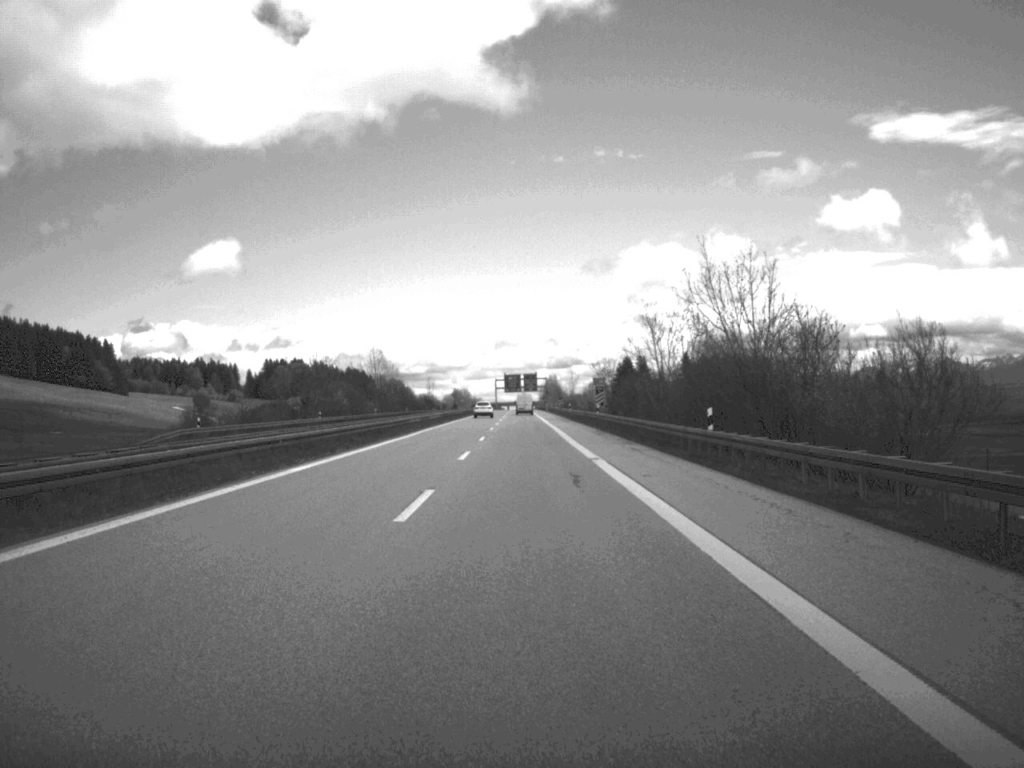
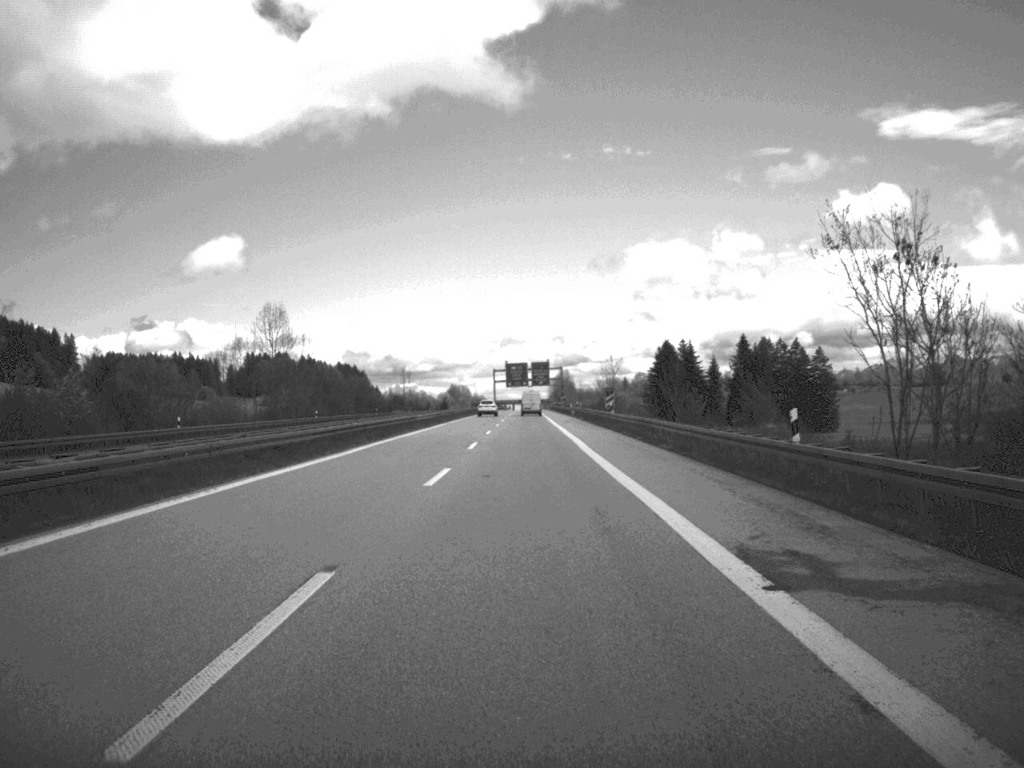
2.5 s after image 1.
(-0.4, +99.9) m; 0°
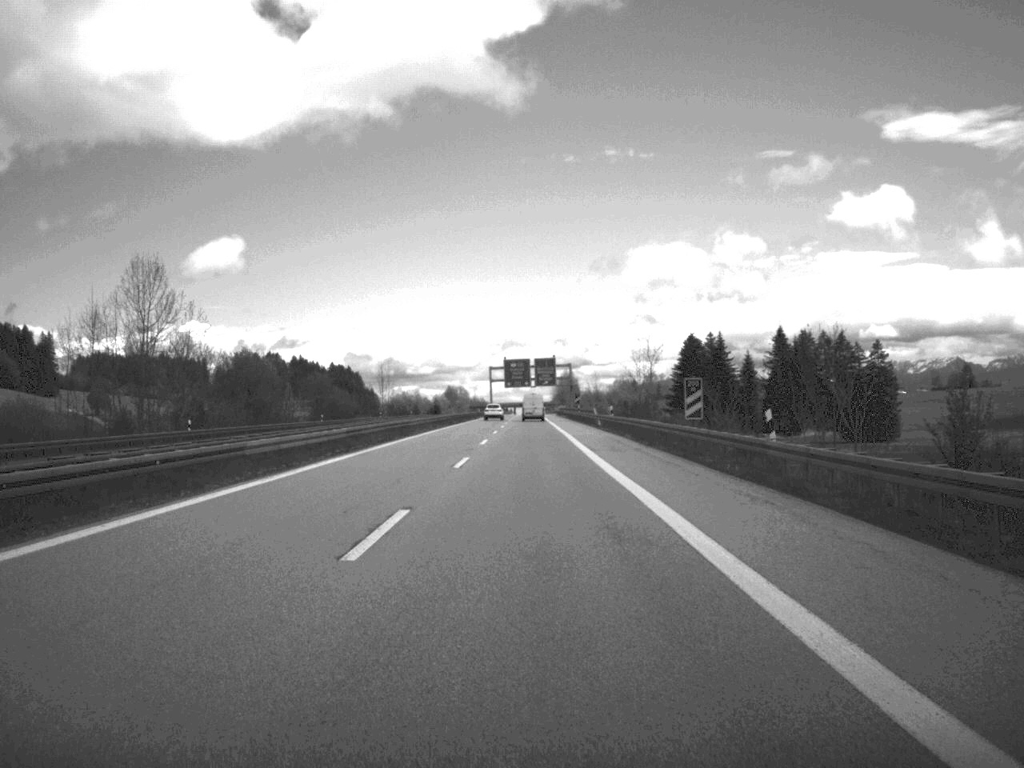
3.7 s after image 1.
(-0.1, +45.5) m; 0°
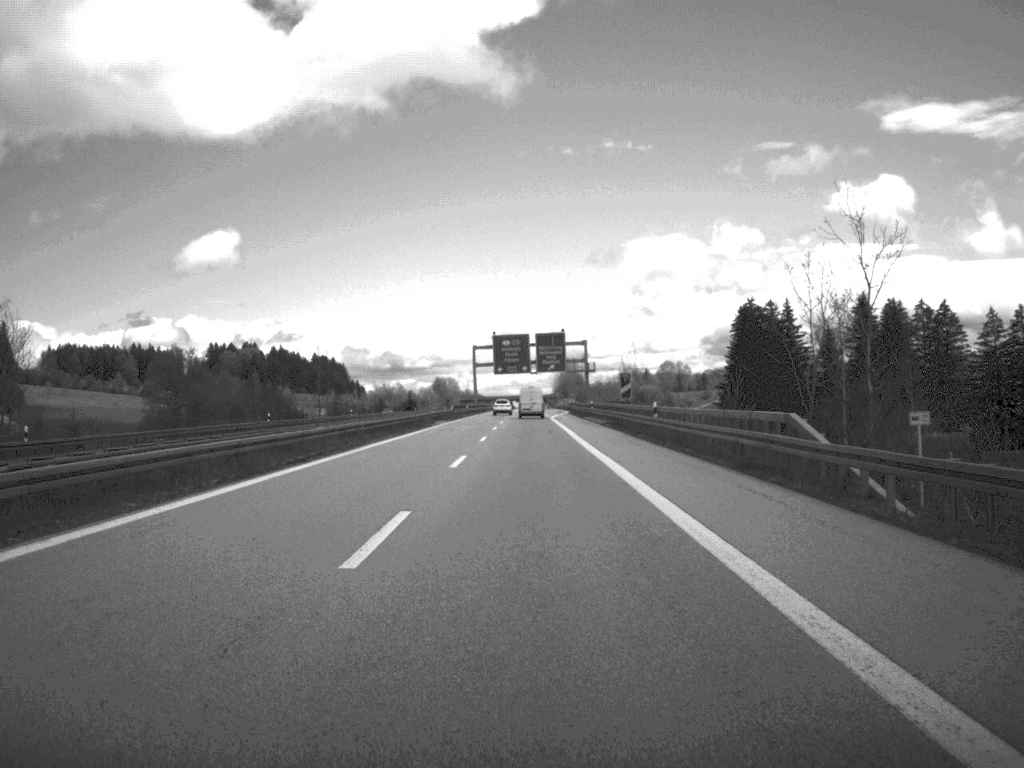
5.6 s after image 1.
(0.0, +71.9) m; 0°
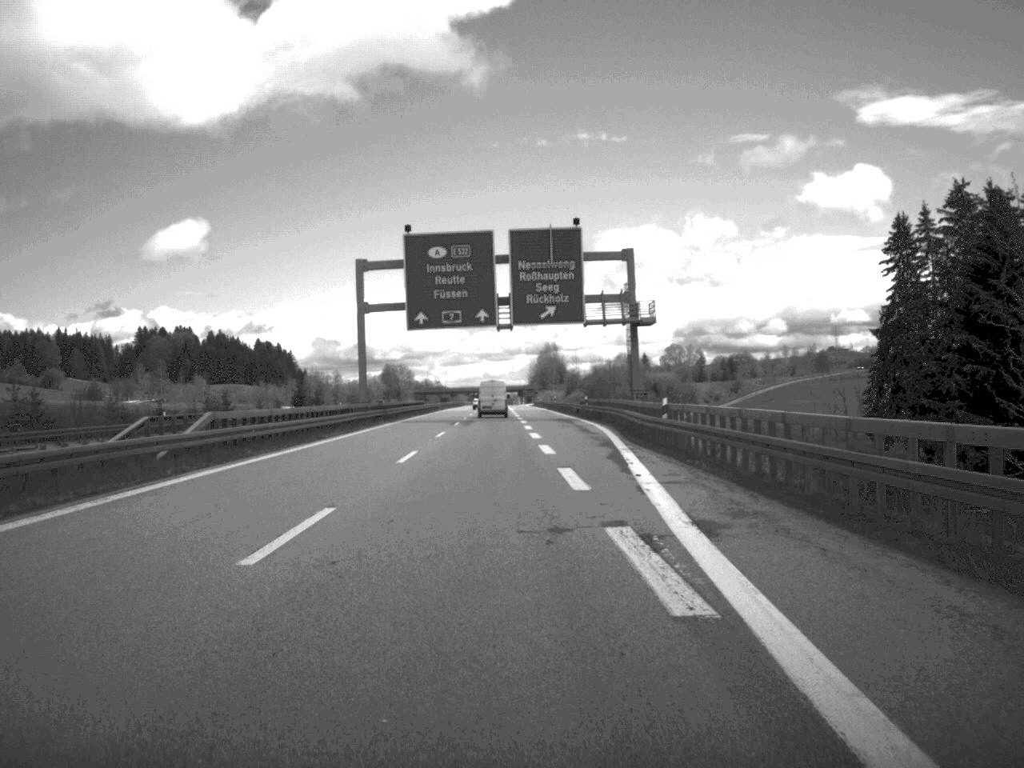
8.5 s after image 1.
(+0.6, +106.1) m; +1°
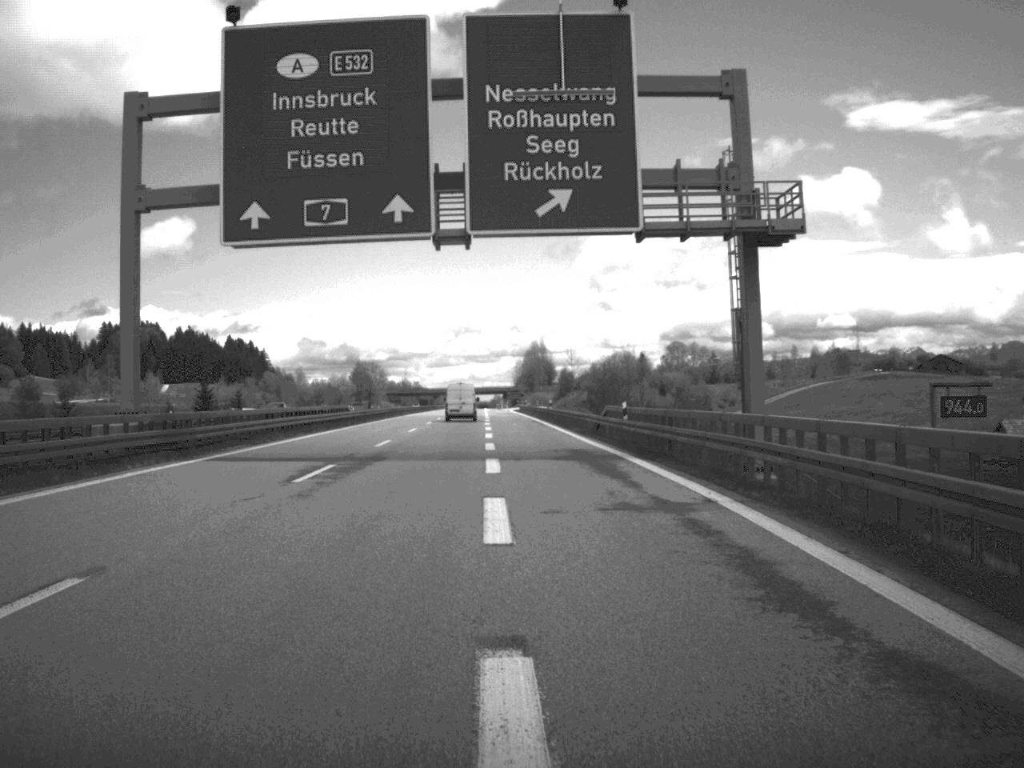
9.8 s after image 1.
(+0.3, +42.2) m; +1°
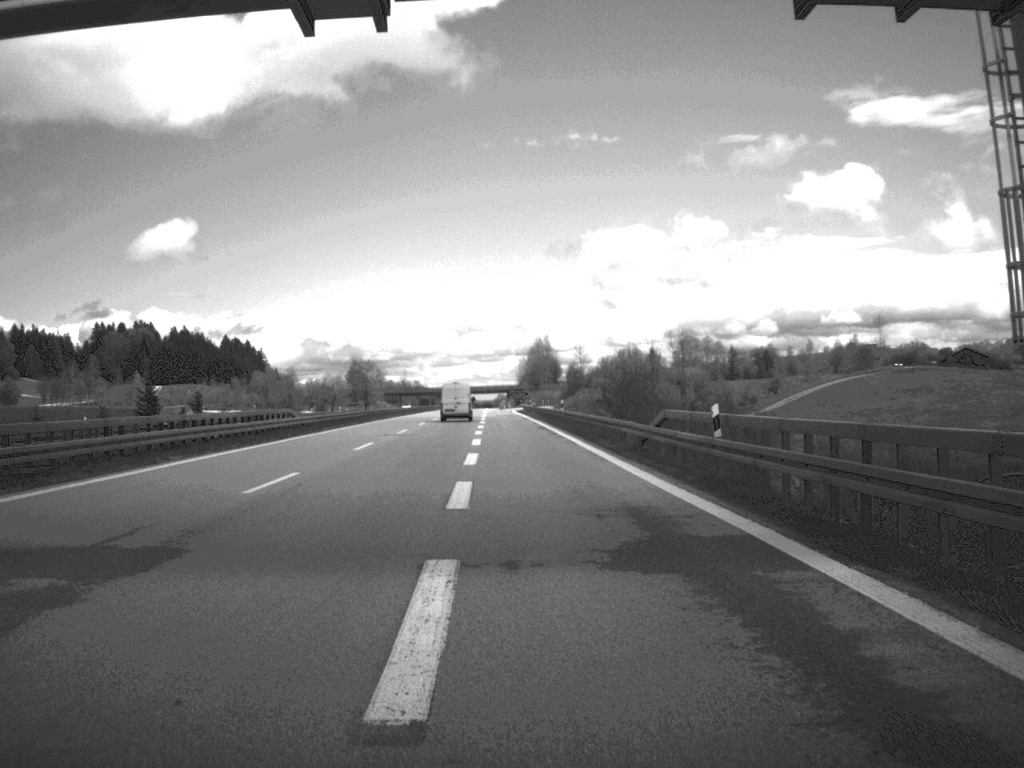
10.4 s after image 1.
(0.0, +19.4) m; 0°
